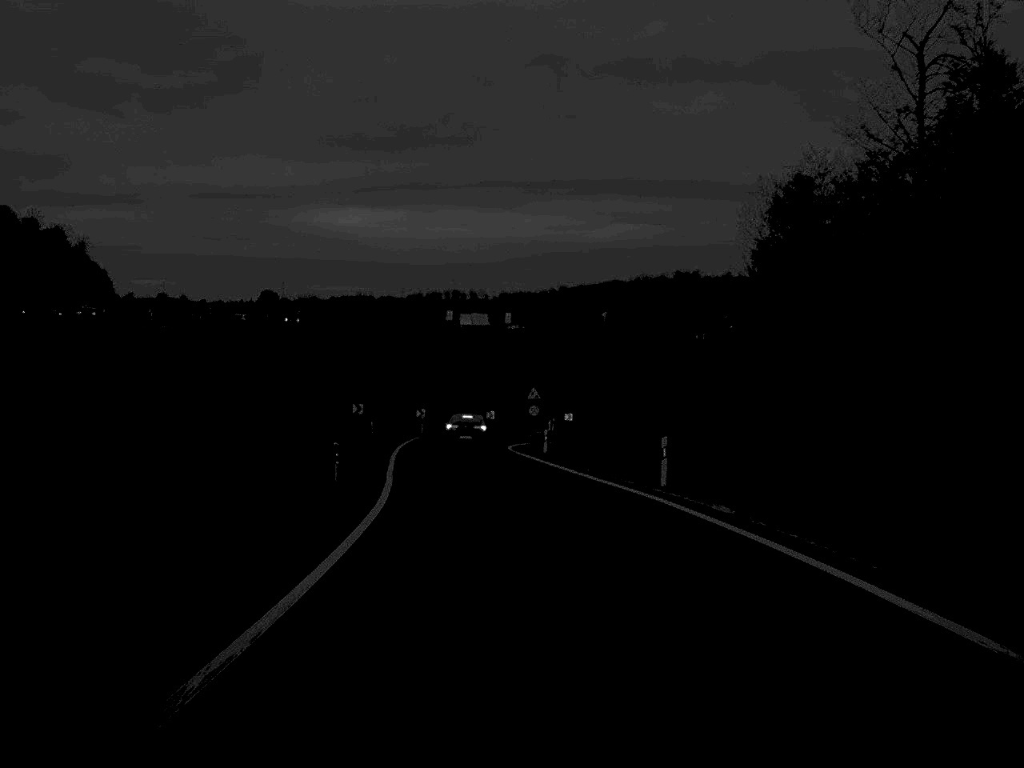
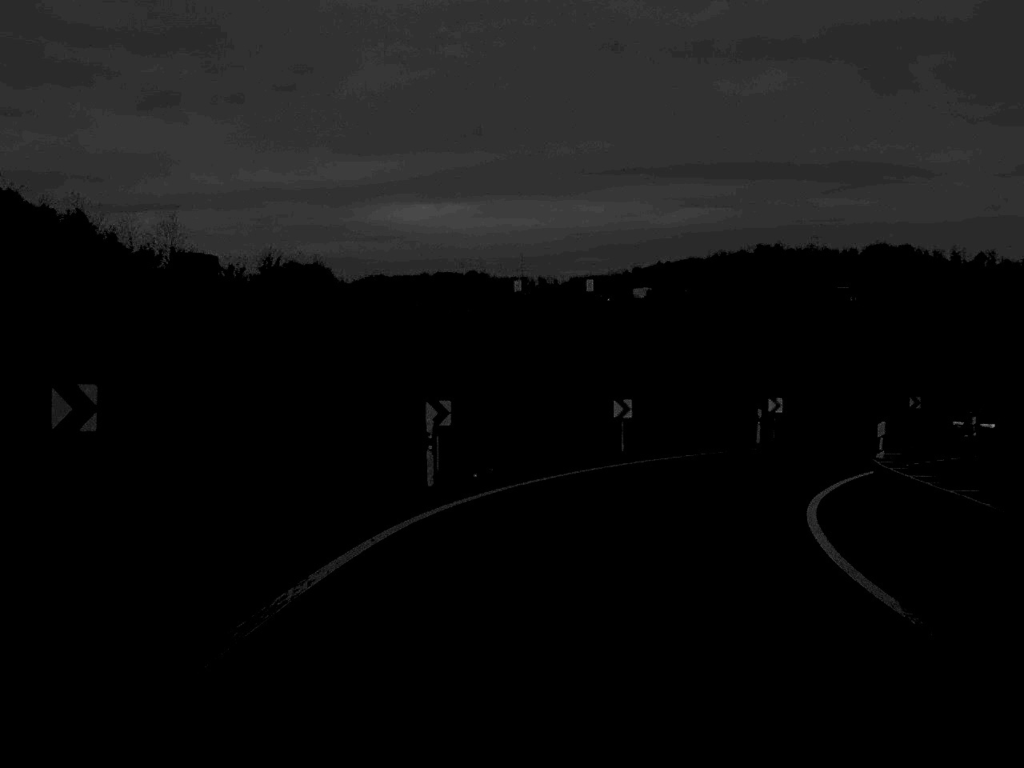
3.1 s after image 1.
(-2.9, +49.5) m; -3°
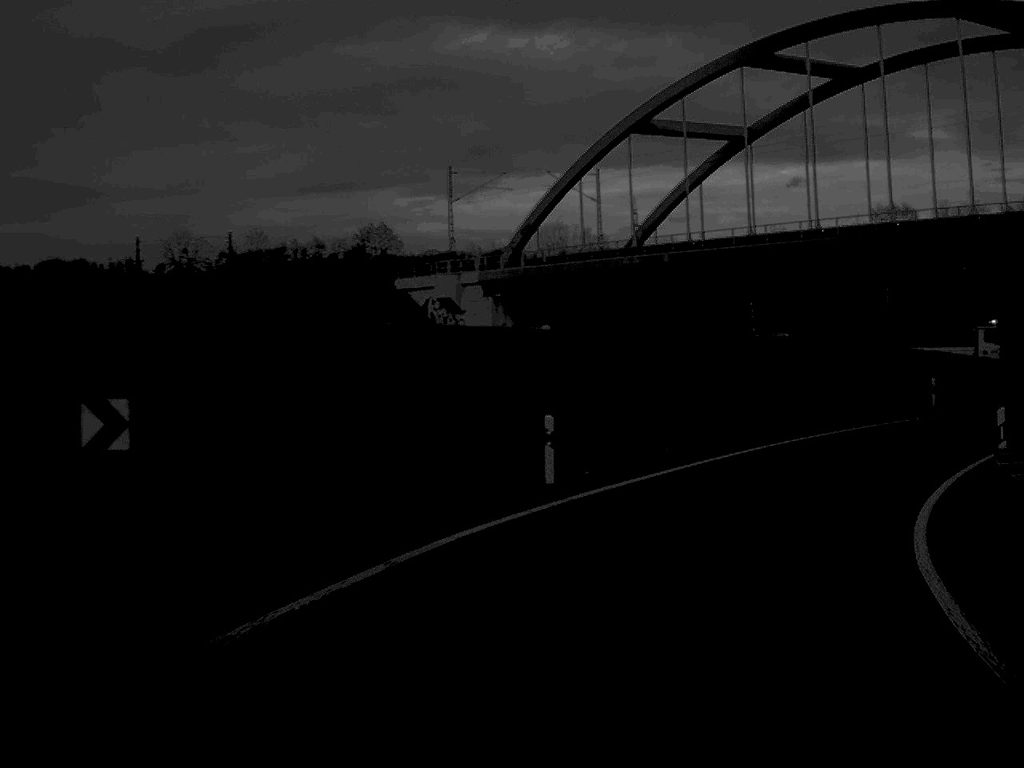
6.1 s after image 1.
(+11.5, +39.4) m; +37°
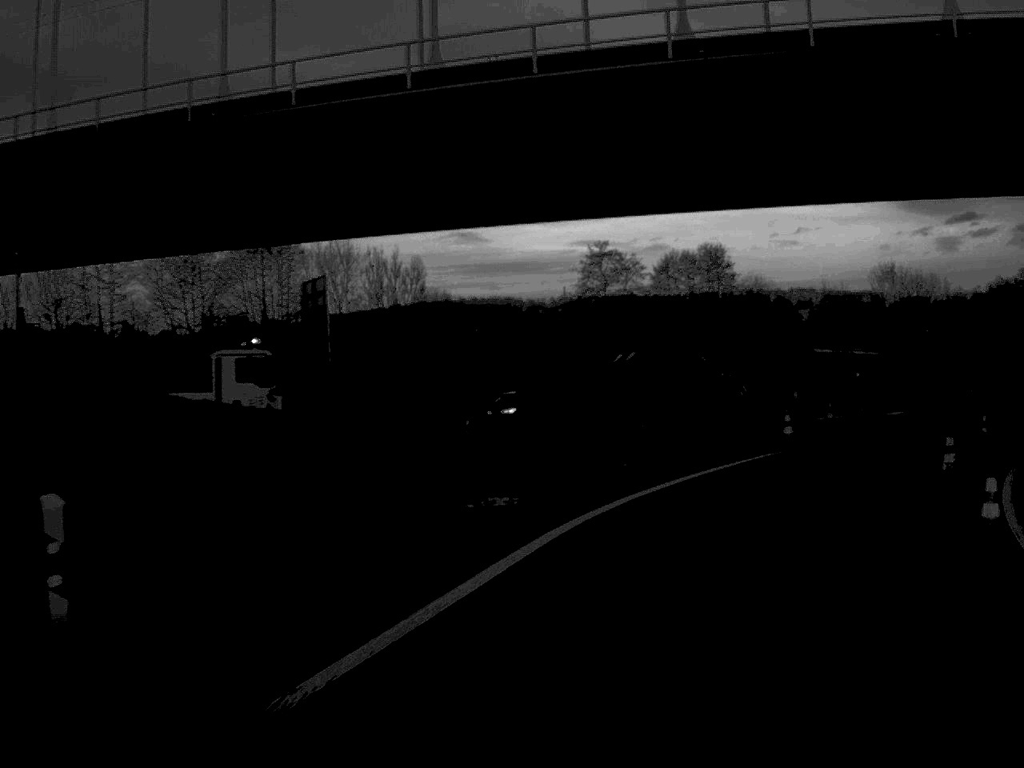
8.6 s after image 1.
(+10.0, +31.6) m; +35°
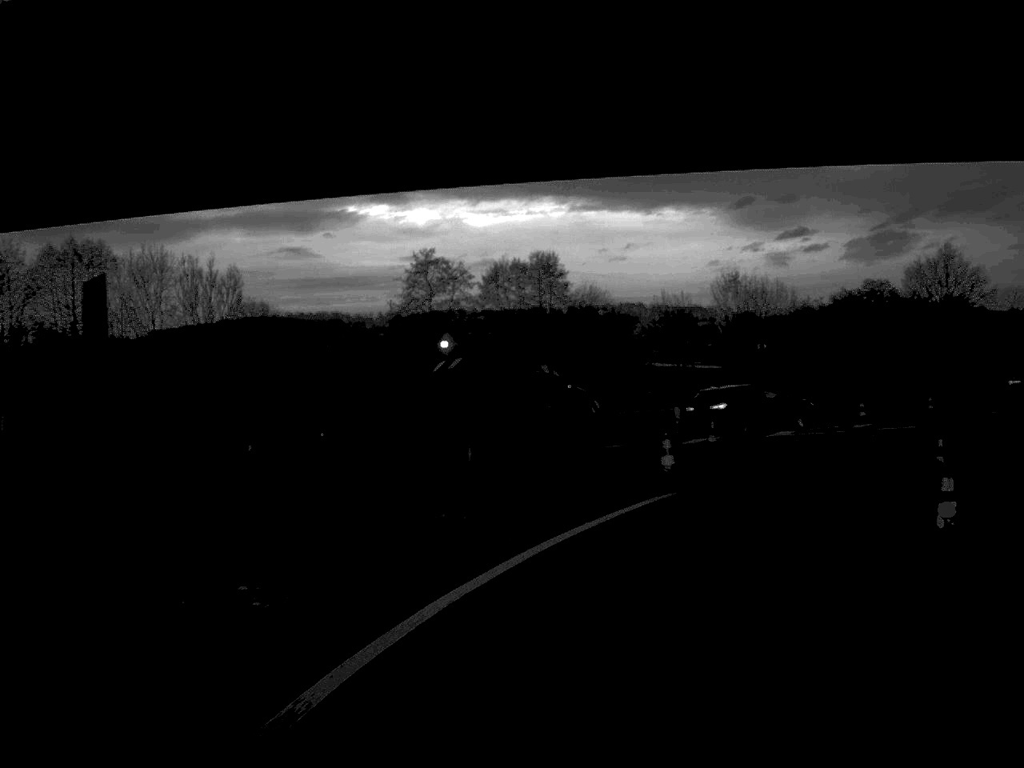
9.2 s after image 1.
(+0.5, +7.2) m; +8°
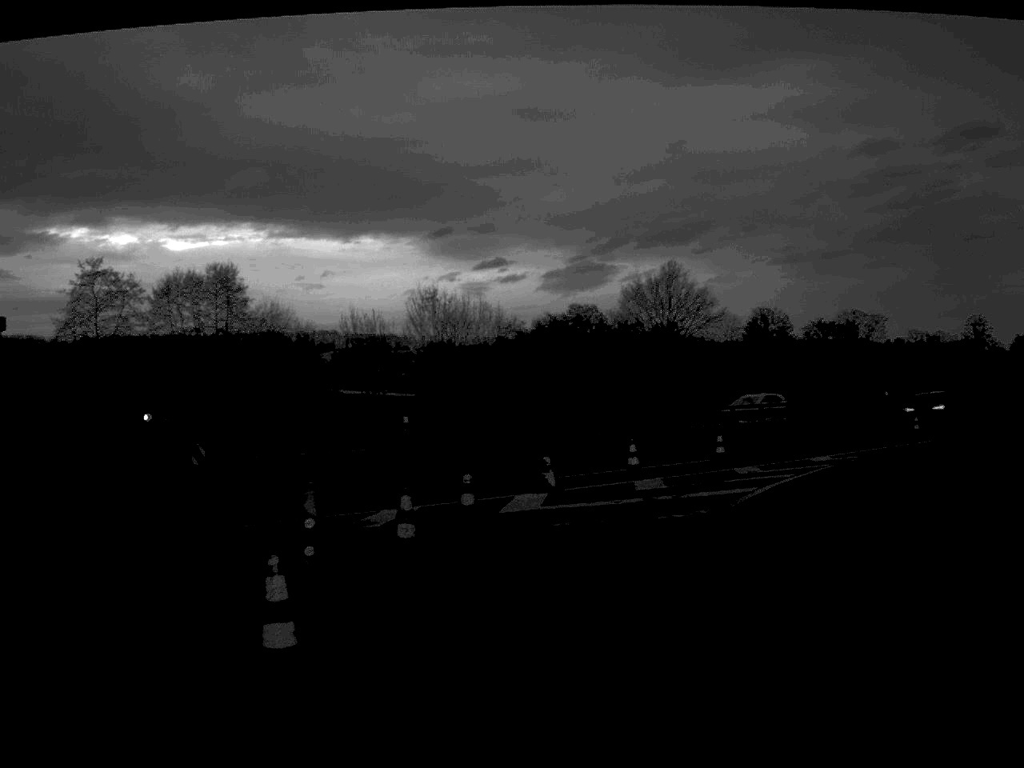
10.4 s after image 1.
(+1.5, +12.9) m; +14°
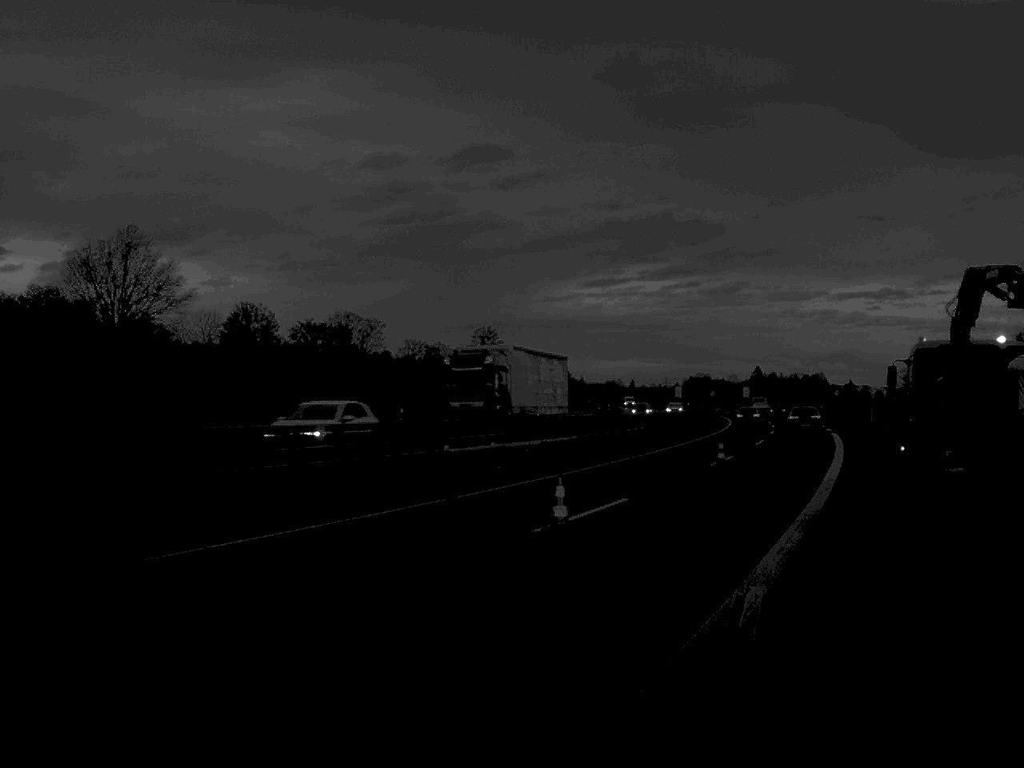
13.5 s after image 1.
(+4.9, +24.5) m; +23°
